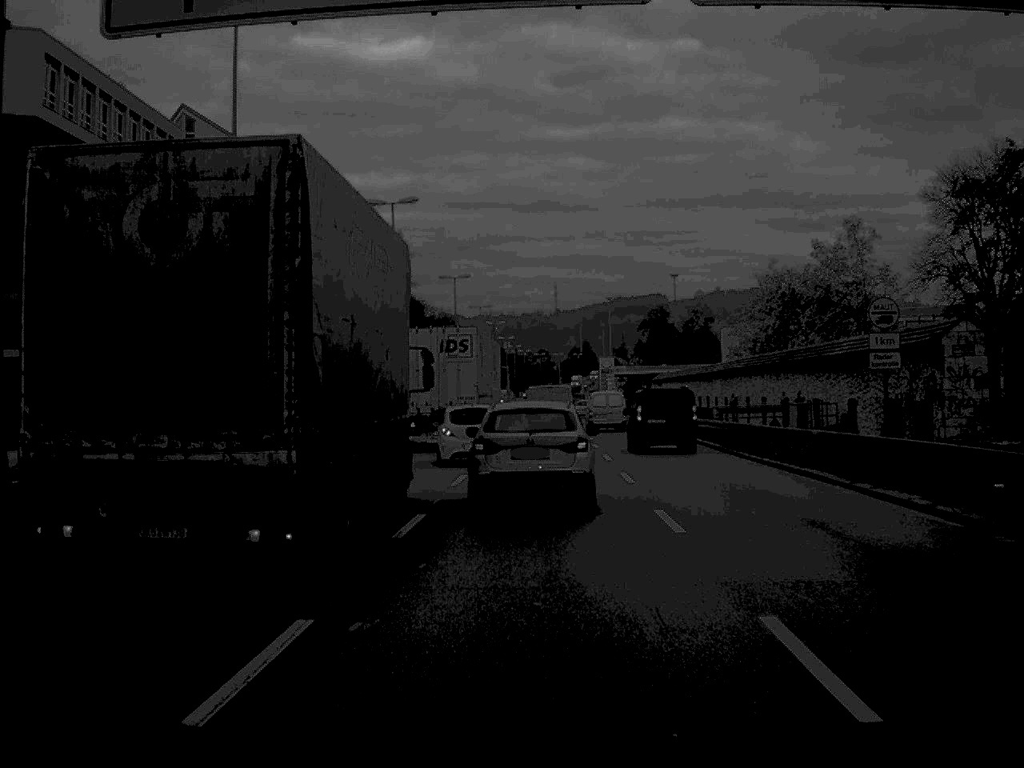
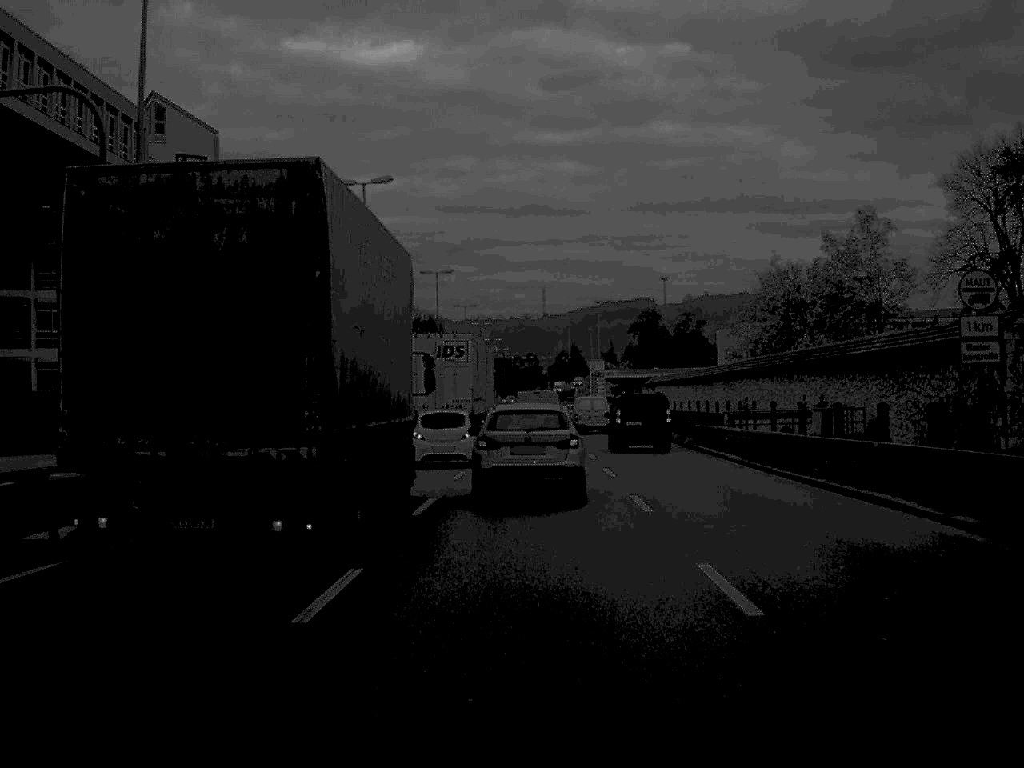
(0.0, +5.5) m; +1°
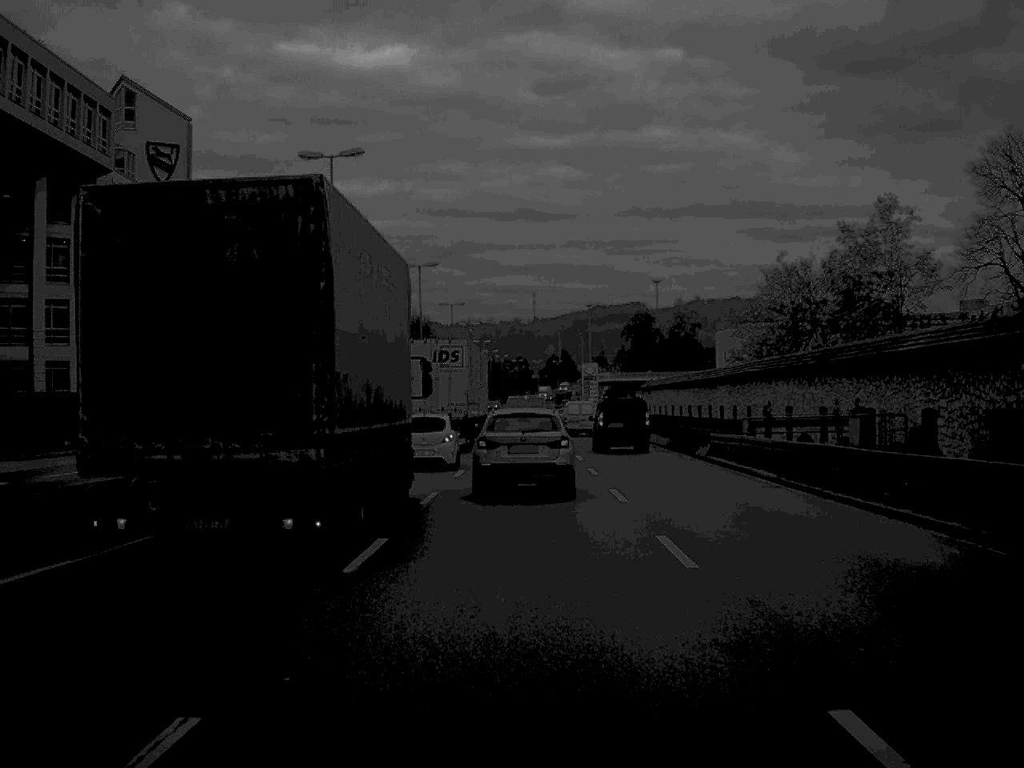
(0.0, +5.9) m; 0°
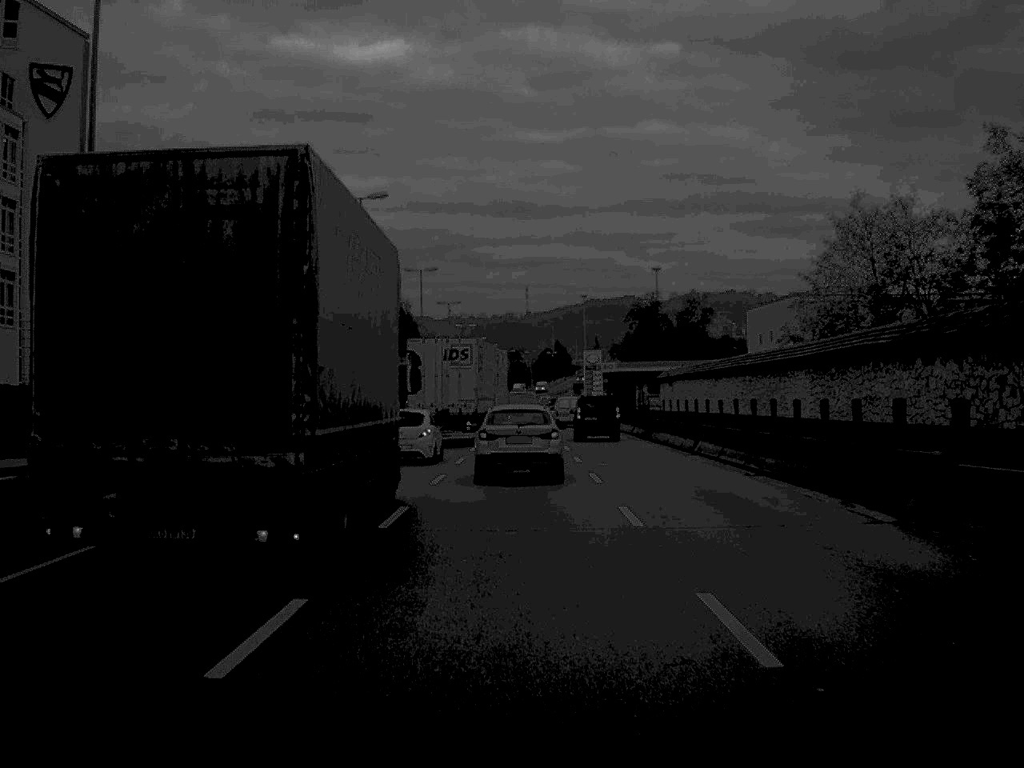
(+0.1, +22.9) m; 0°
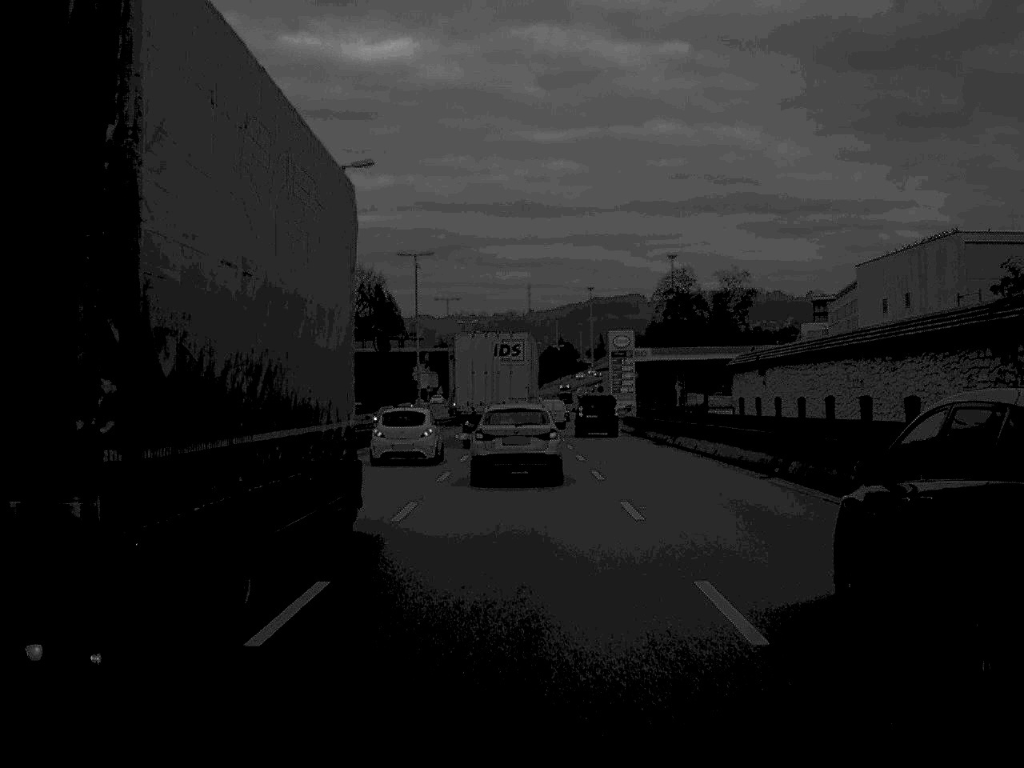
(-0.1, +34.6) m; 0°
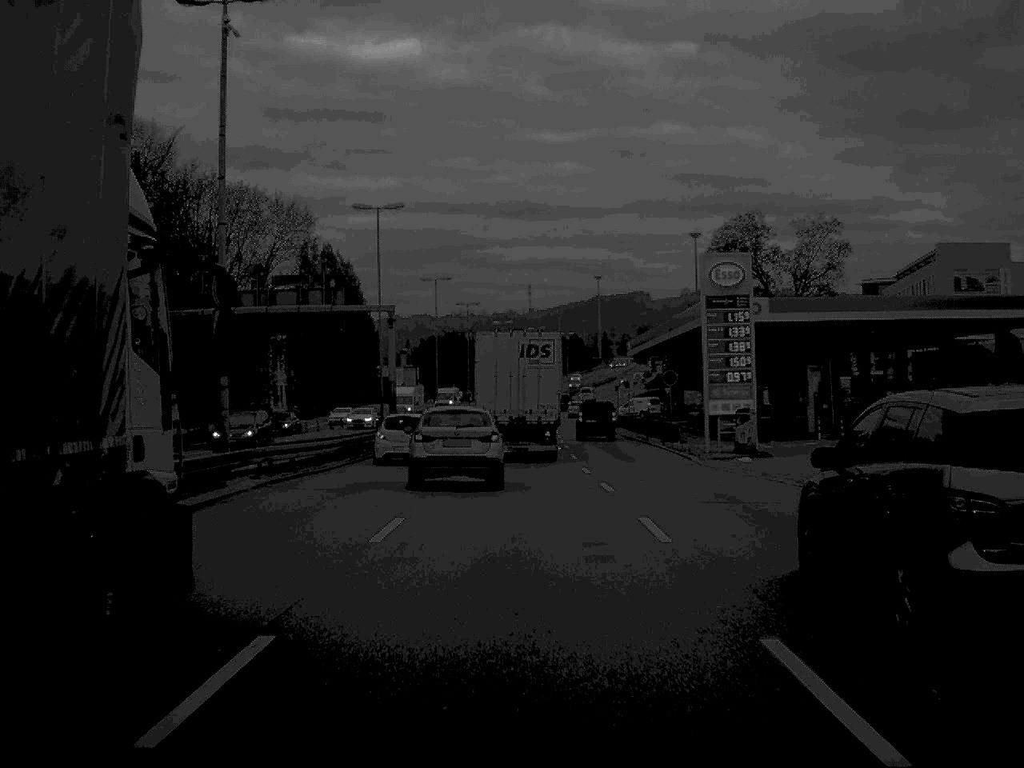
(-0.1, +47.2) m; 0°
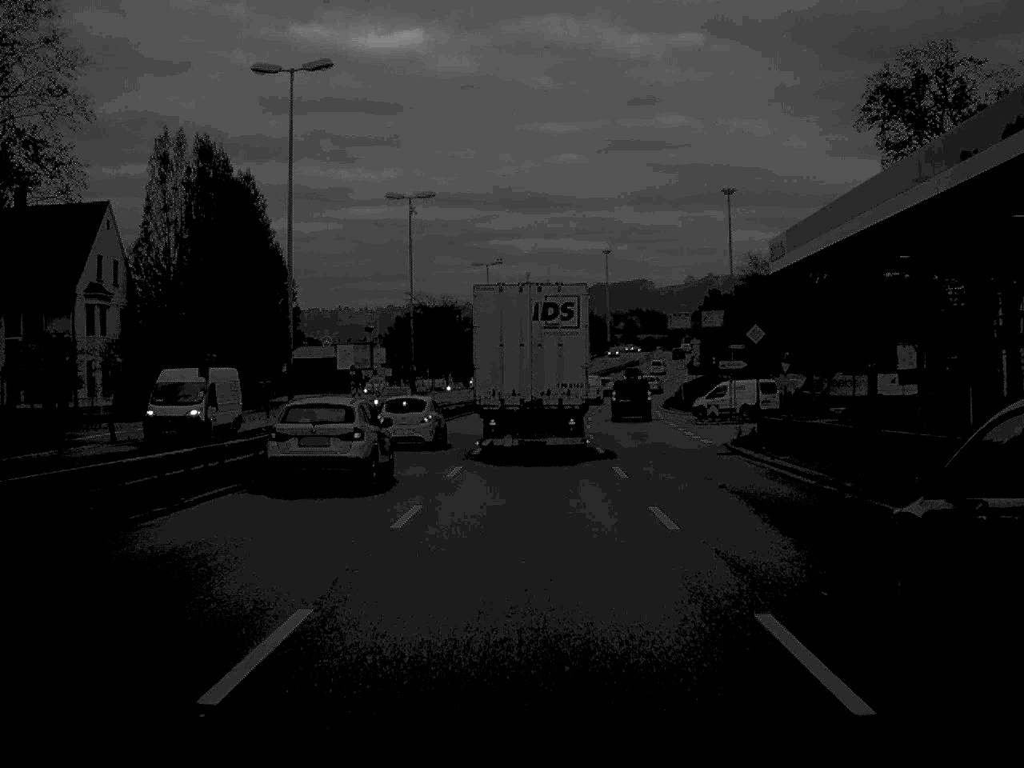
(0.0, +52.4) m; 0°
